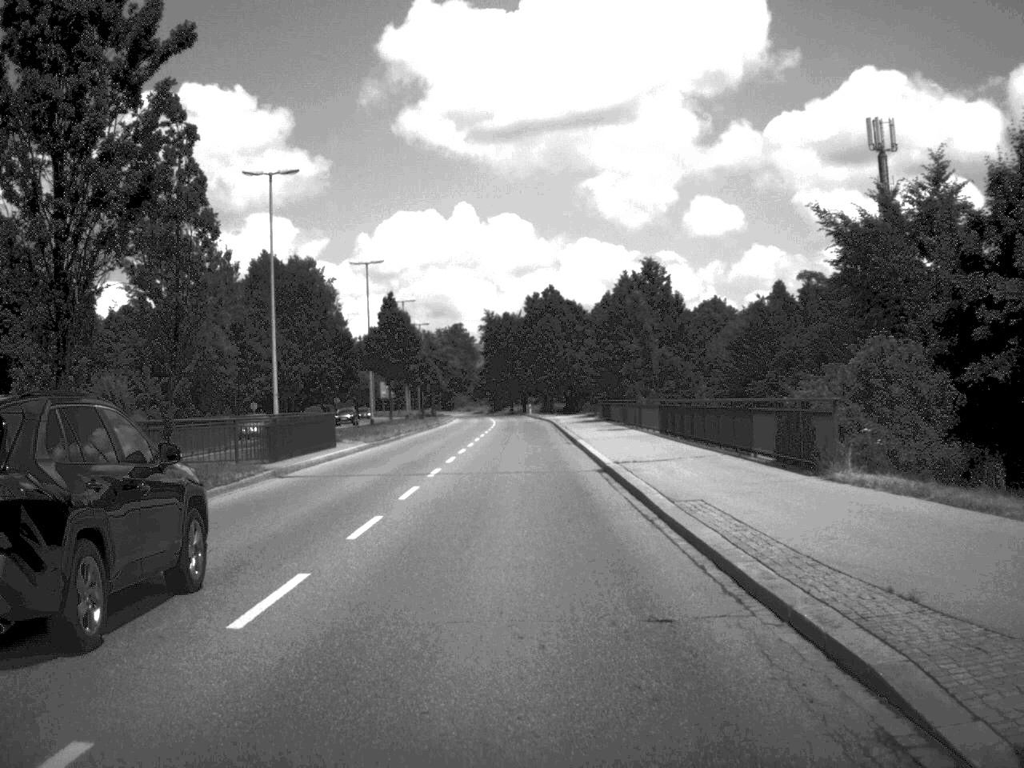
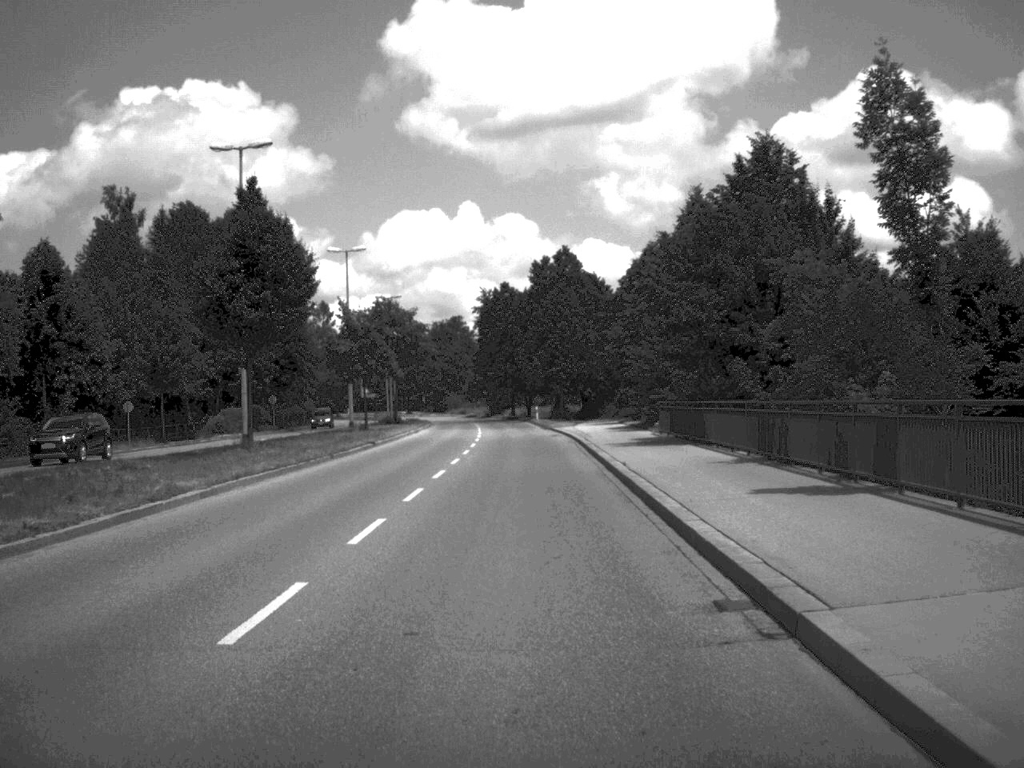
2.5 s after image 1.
(-0.1, +36.1) m; 0°
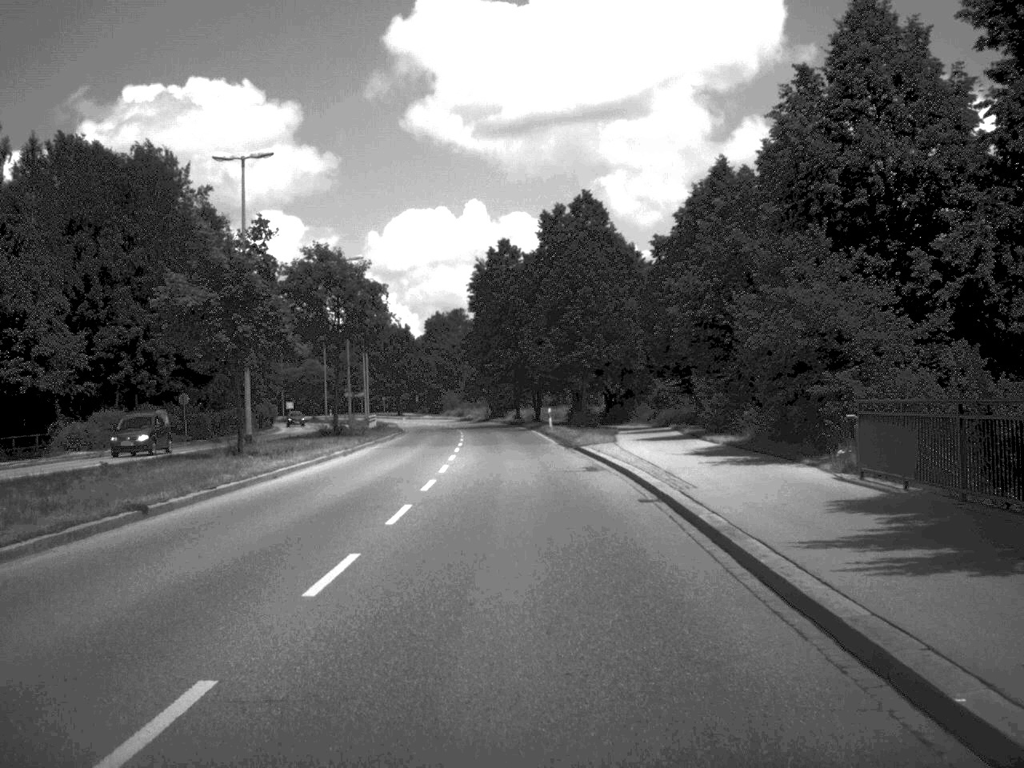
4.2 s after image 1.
(-0.1, +27.6) m; 0°
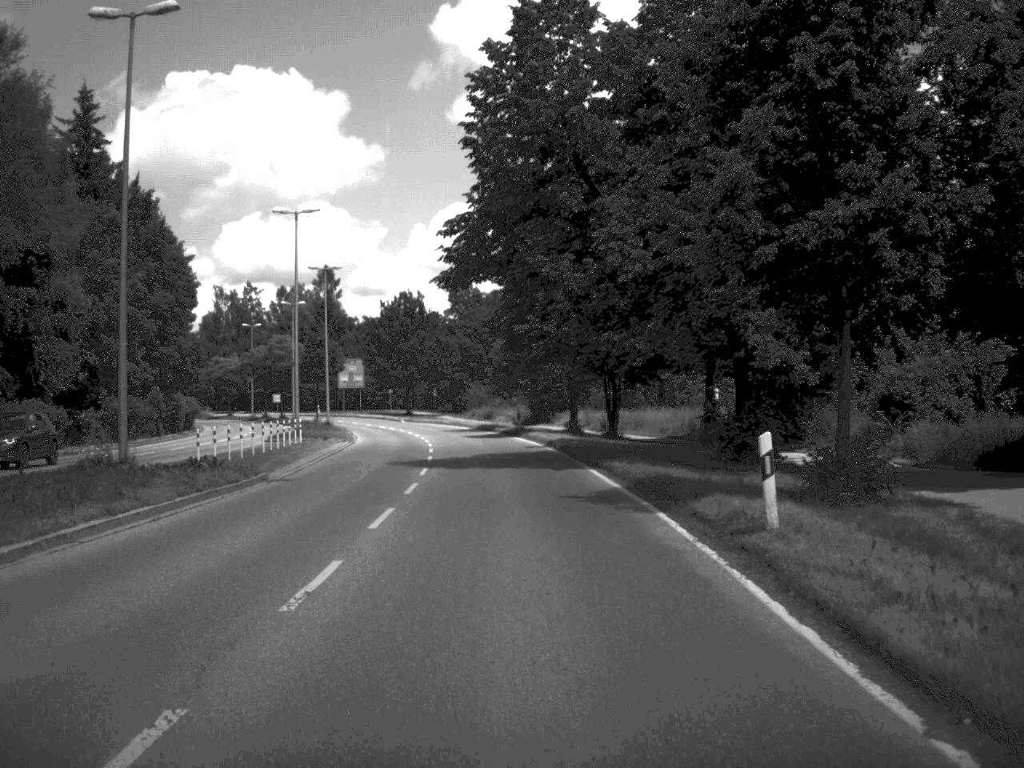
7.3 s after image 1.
(-0.9, +48.2) m; -2°
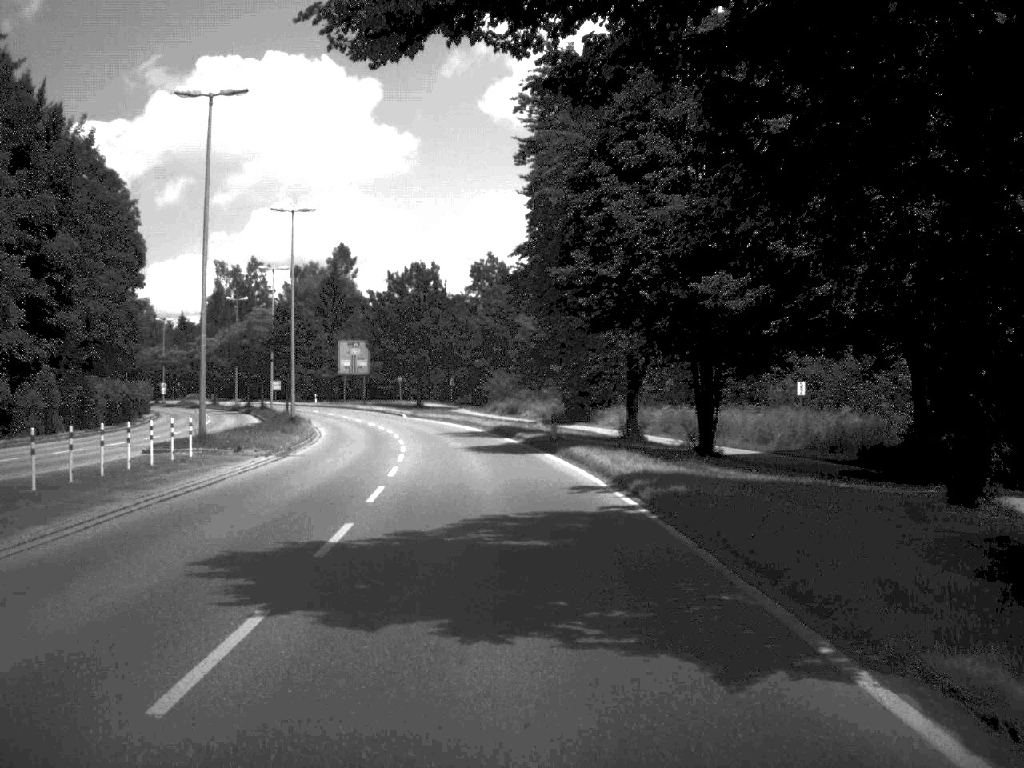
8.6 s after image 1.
(-0.3, +20.9) m; -1°
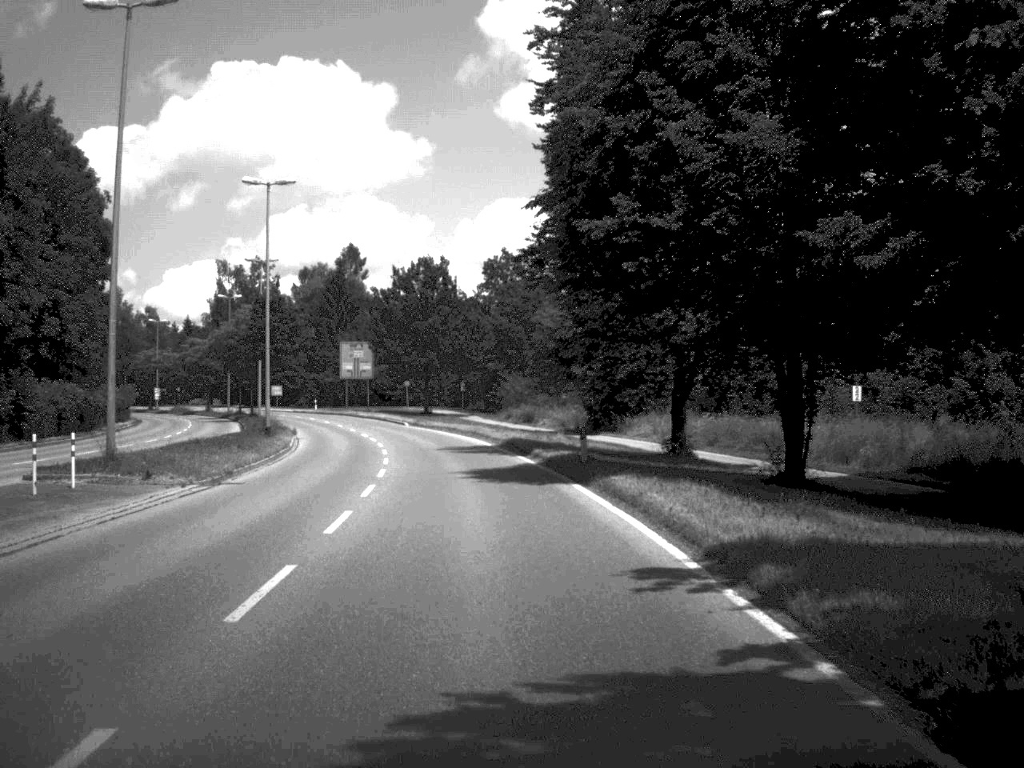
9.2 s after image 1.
(-0.1, +9.3) m; -1°
